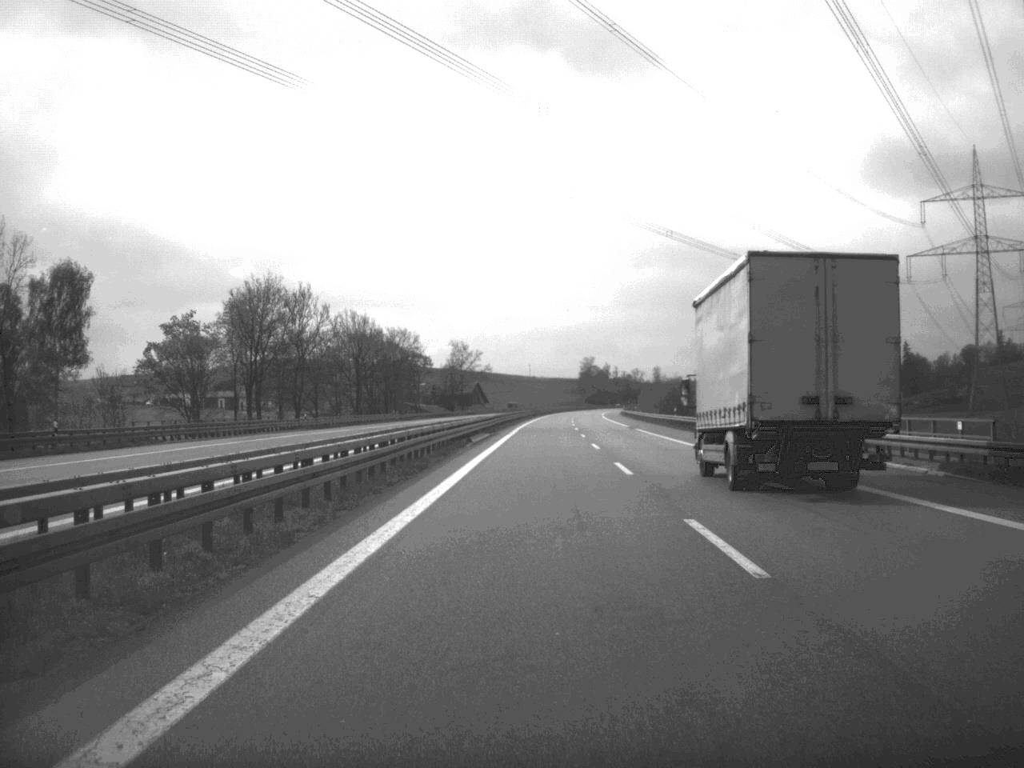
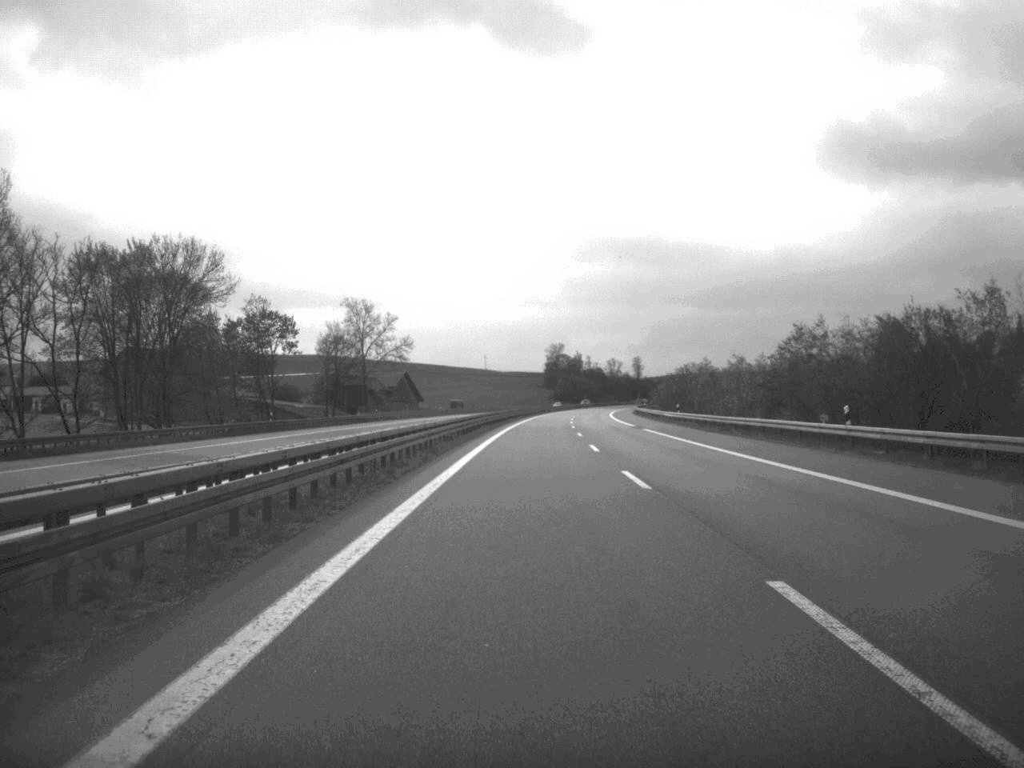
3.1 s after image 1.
(+1.9, +112.7) m; +2°
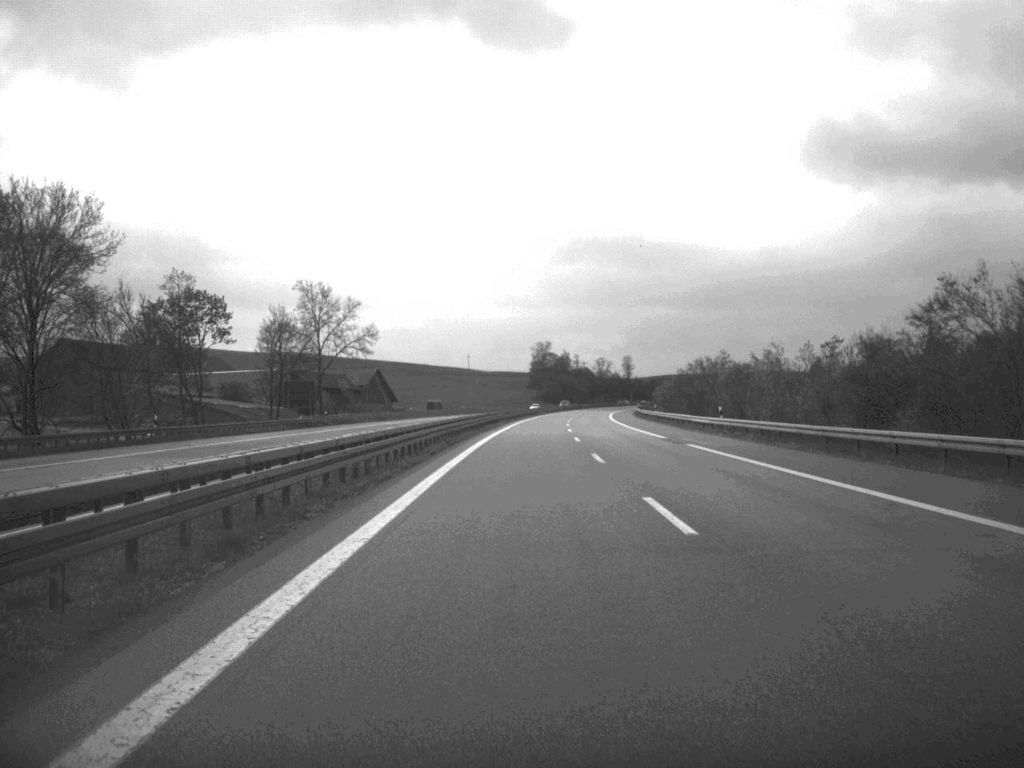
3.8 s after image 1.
(+0.1, +25.4) m; +1°
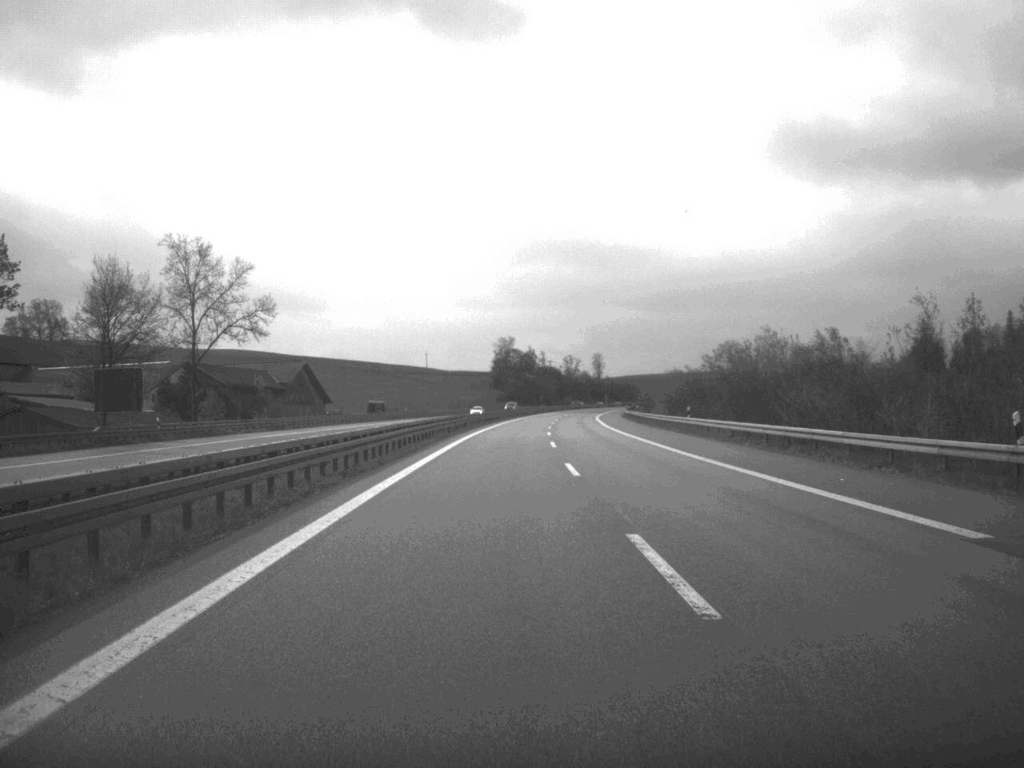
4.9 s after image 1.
(+0.5, +42.6) m; +2°
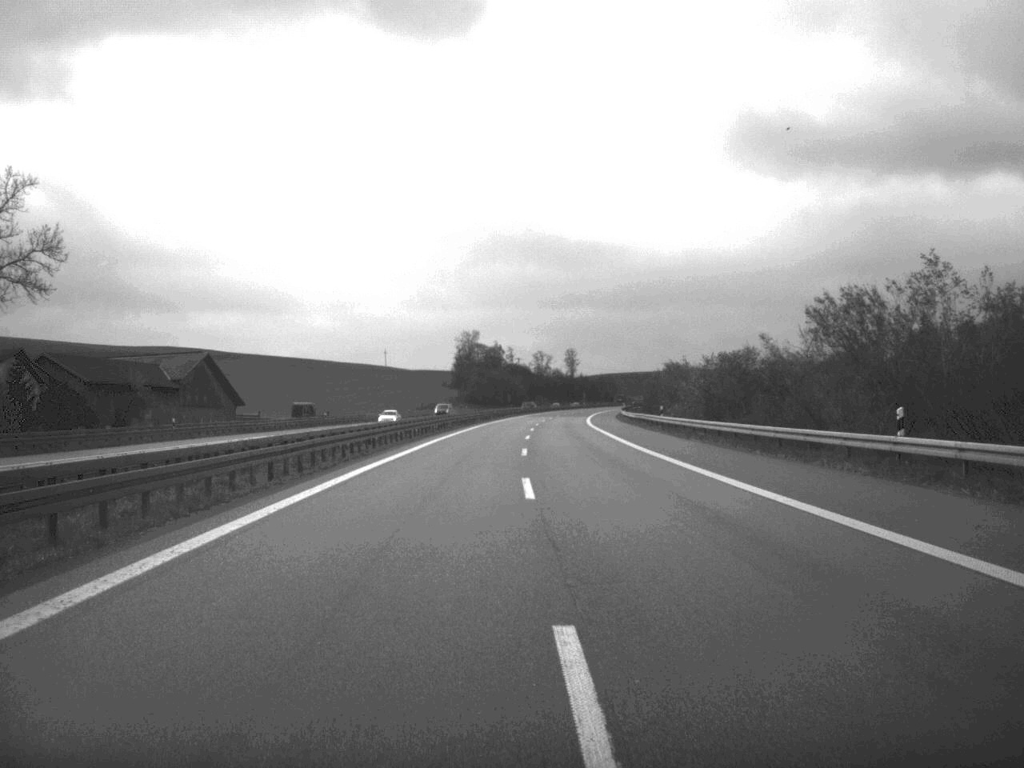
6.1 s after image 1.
(+0.6, +43.7) m; +1°
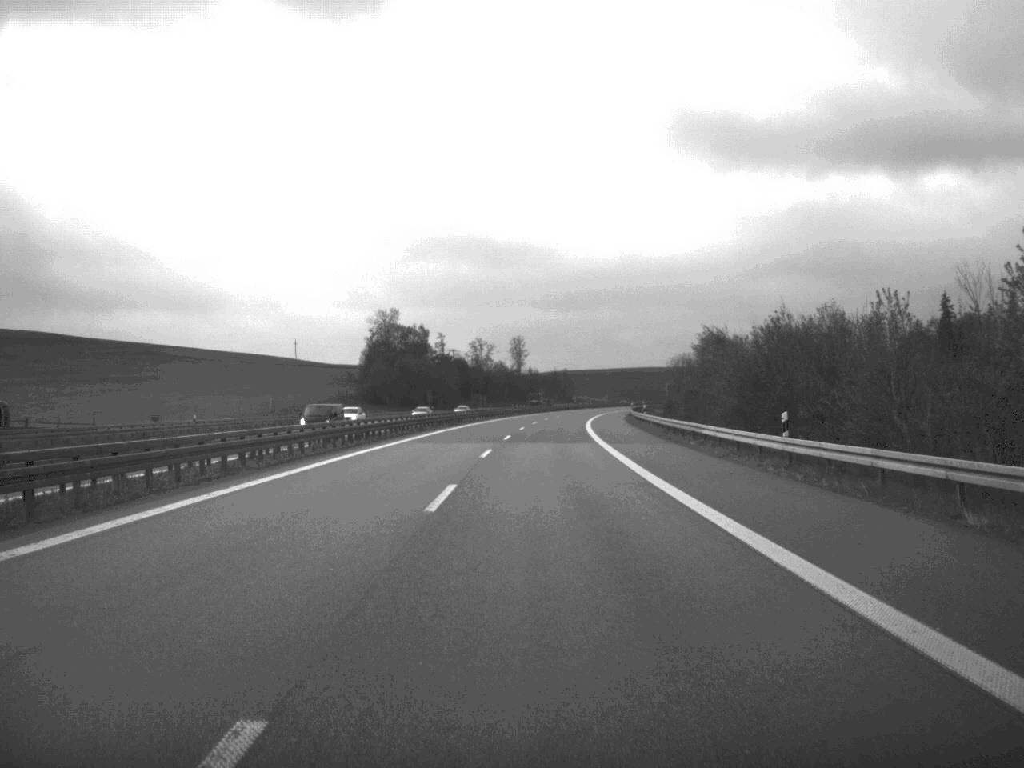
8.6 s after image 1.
(+1.9, +91.3) m; +2°
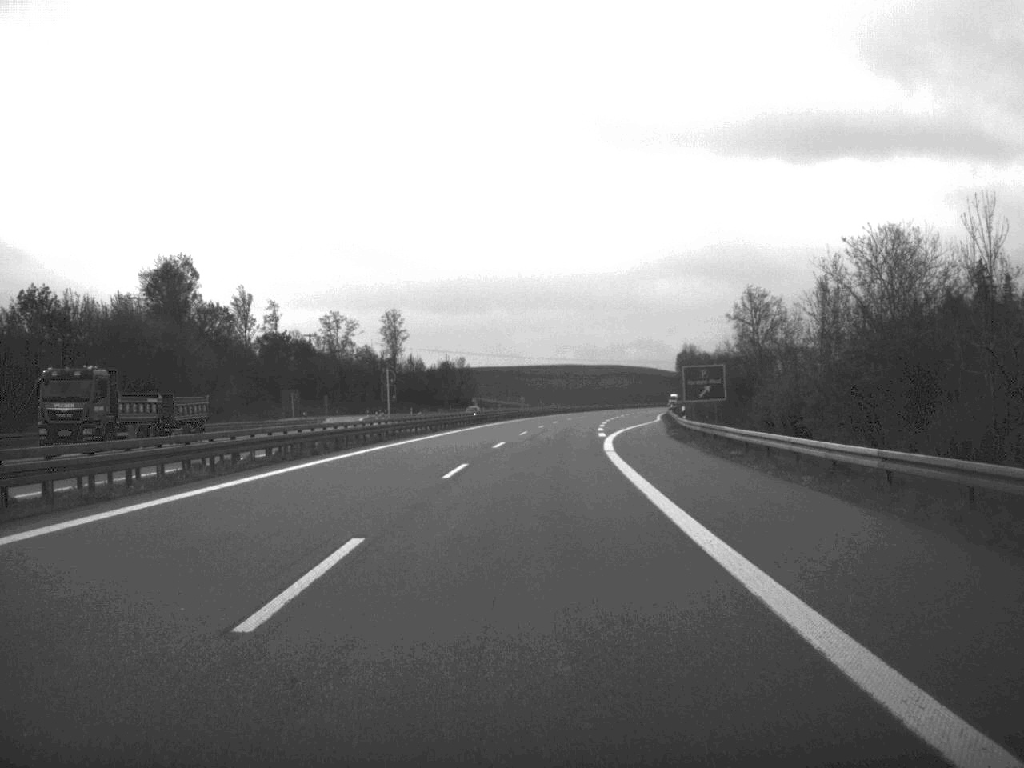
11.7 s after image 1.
(+4.0, +116.0) m; +4°
